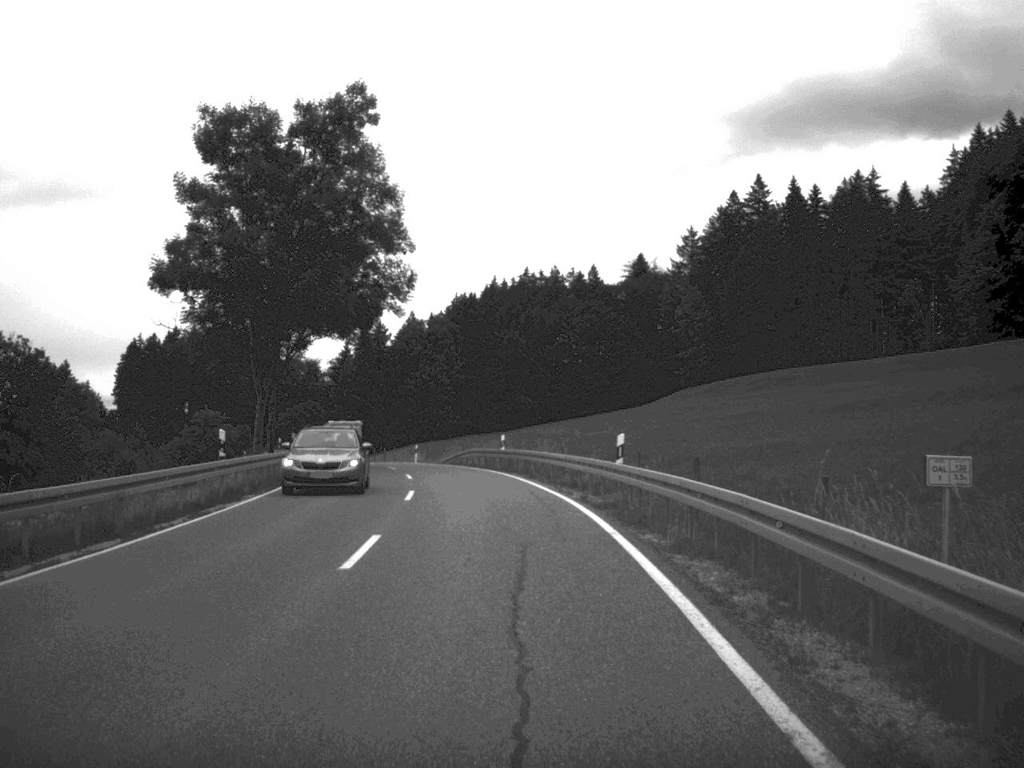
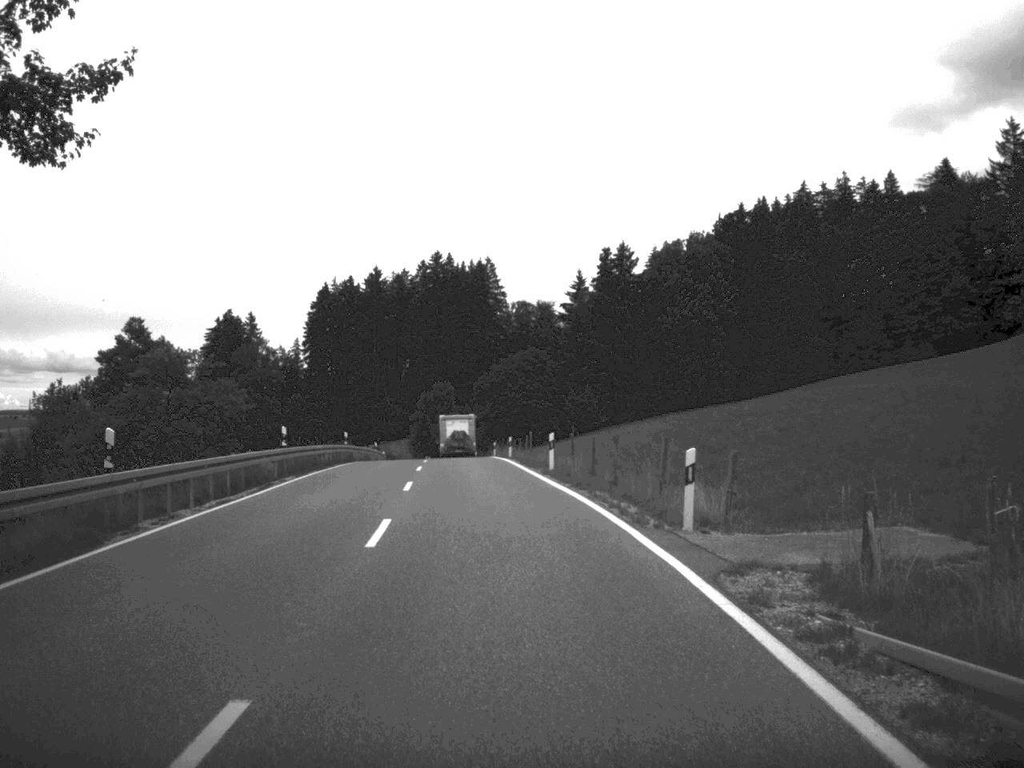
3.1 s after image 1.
(-5.0, +57.0) m; -12°
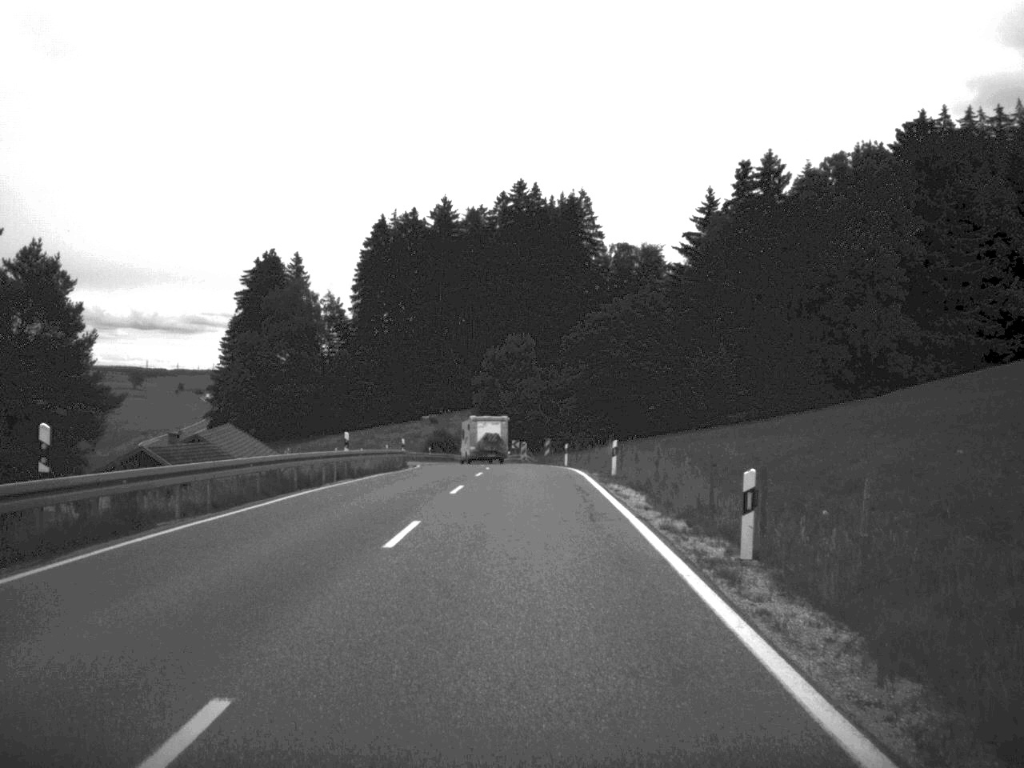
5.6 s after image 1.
(-2.1, +46.9) m; -4°
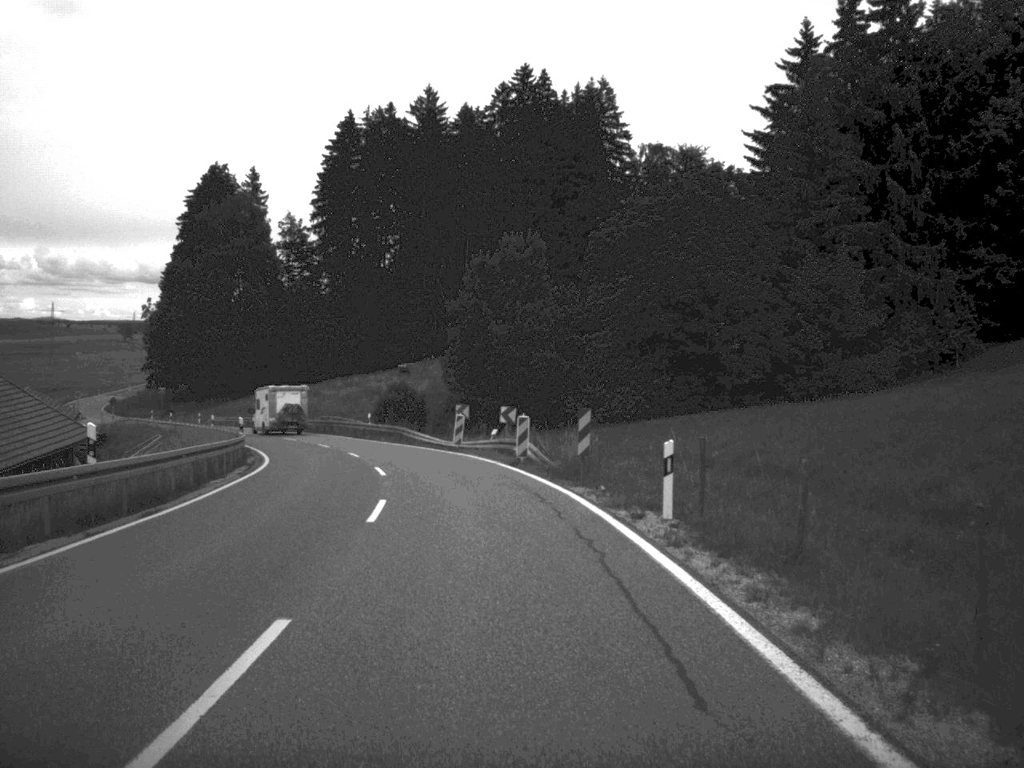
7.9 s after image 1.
(+0.2, +44.3) m; -1°
